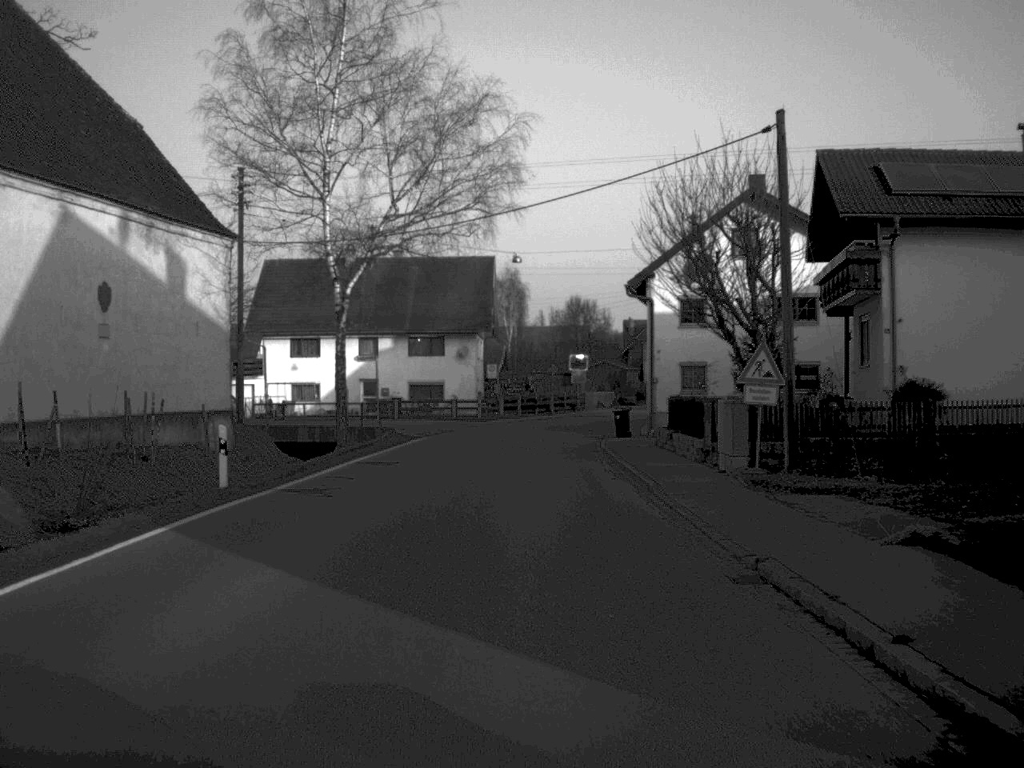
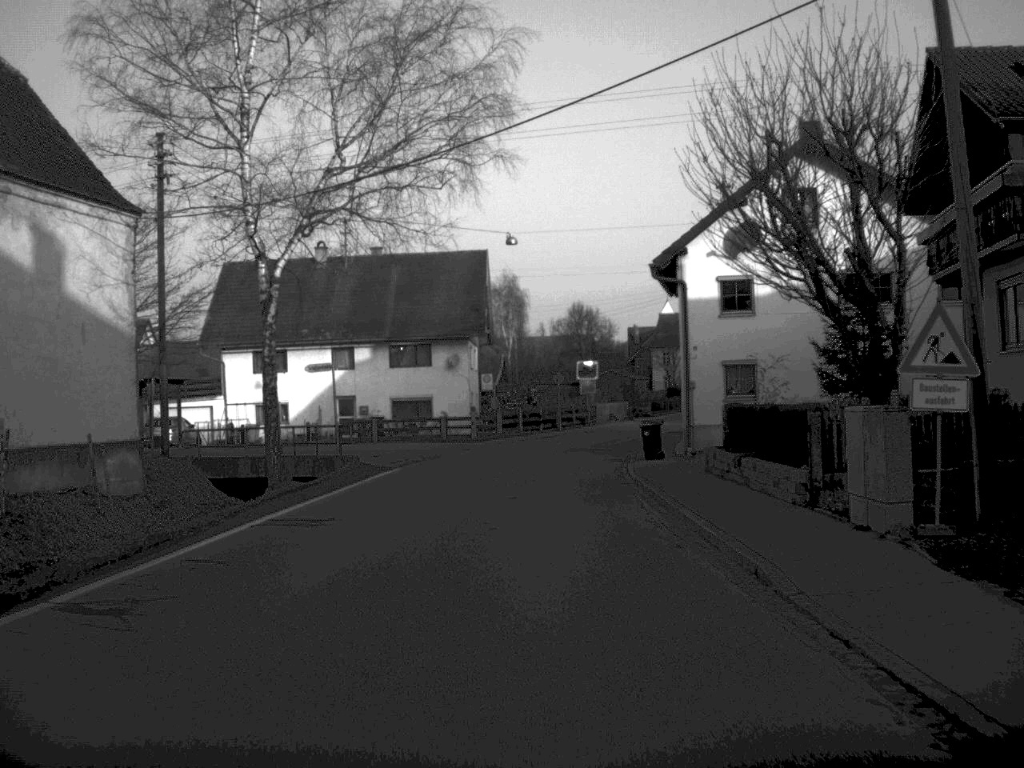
(0.0, +9.9) m; 0°
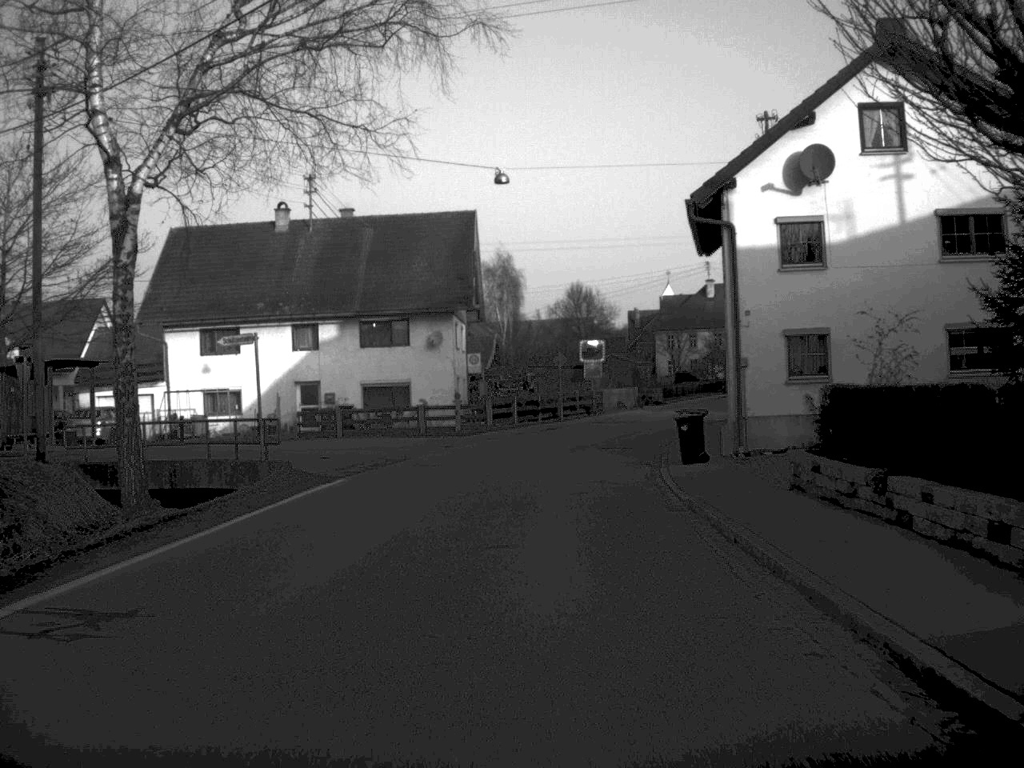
(0.0, +9.2) m; 0°
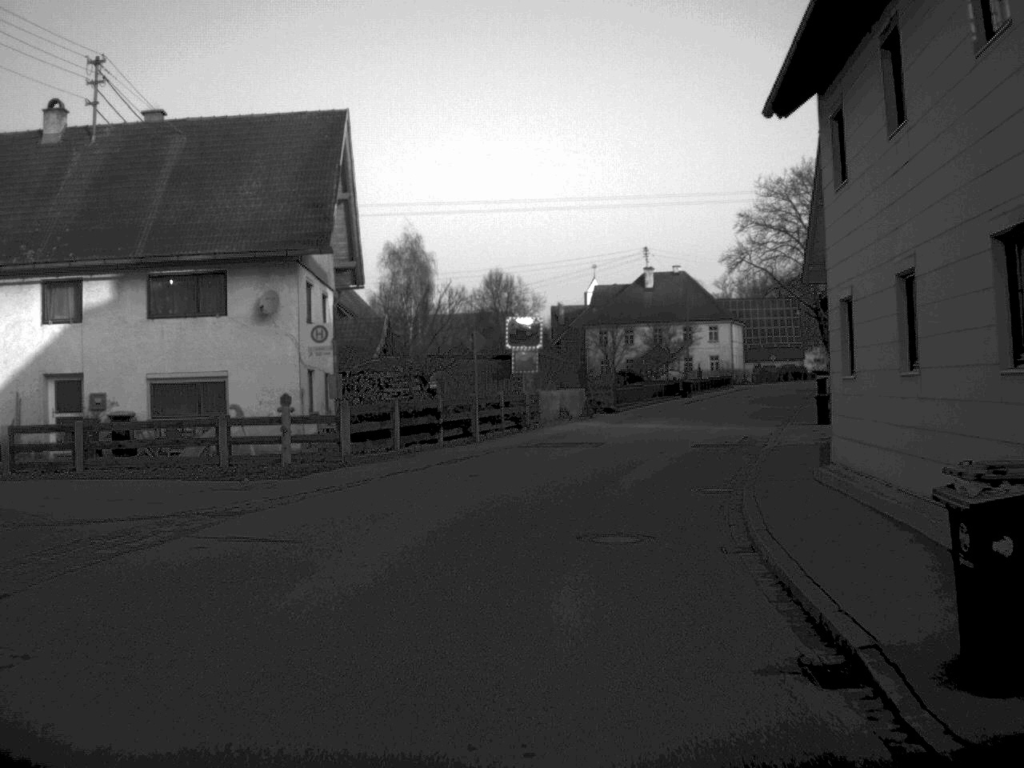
(+0.5, +20.0) m; +4°
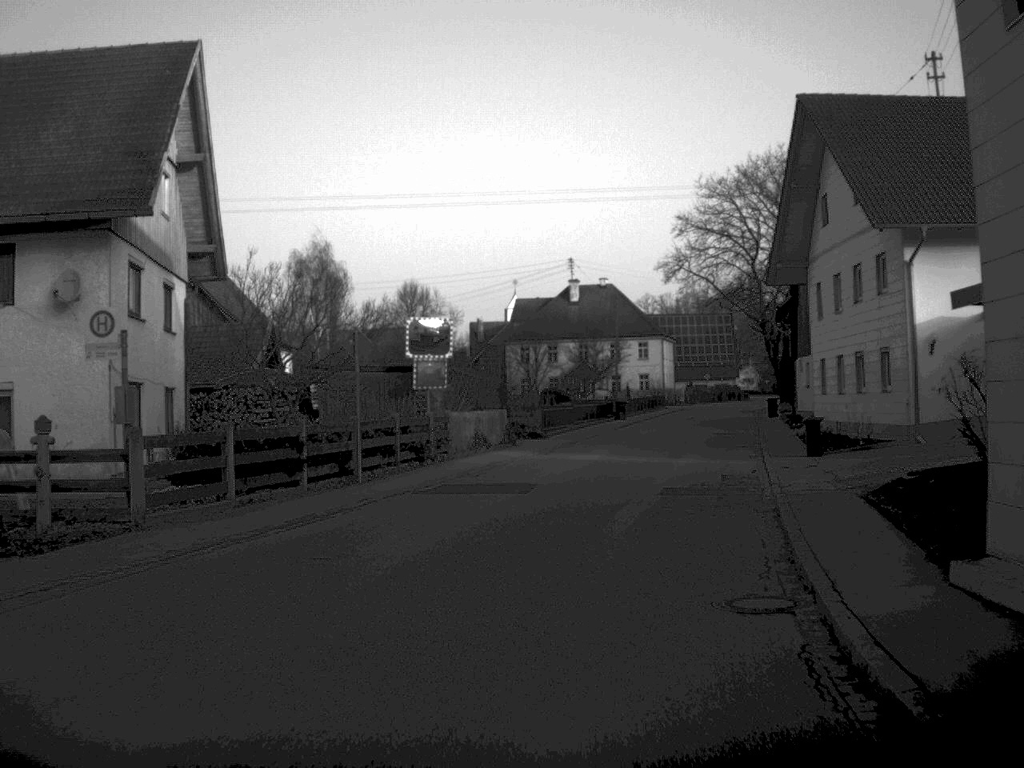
(+0.3, +8.7) m; +4°
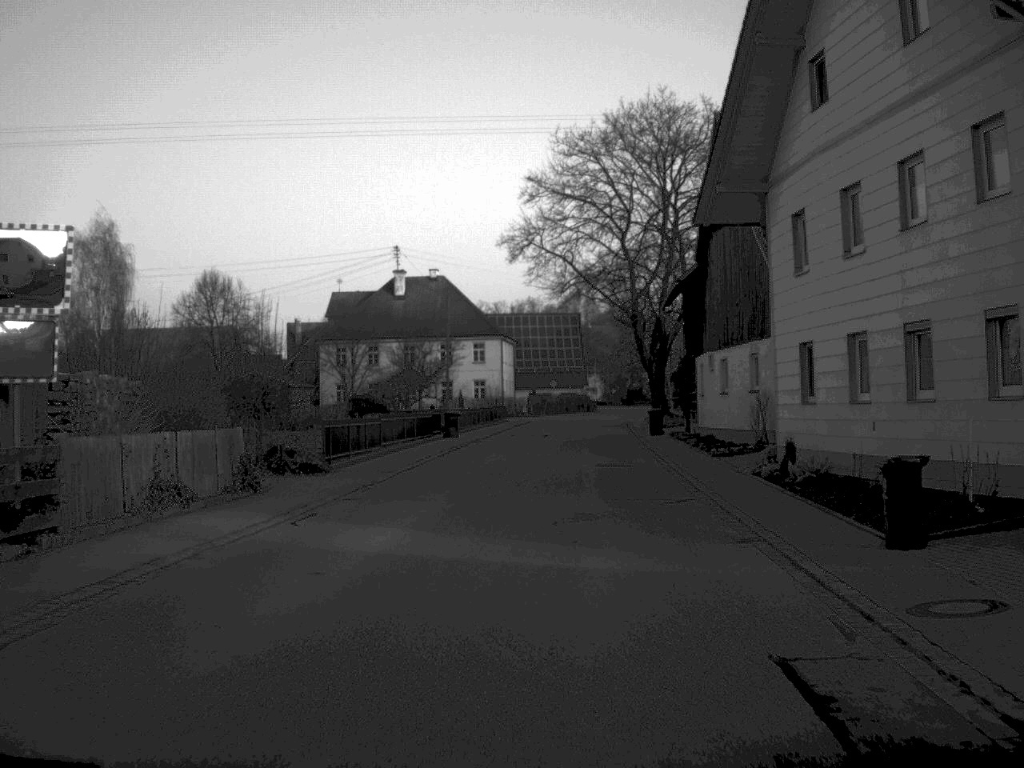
(+1.2, +17.6) m; +7°
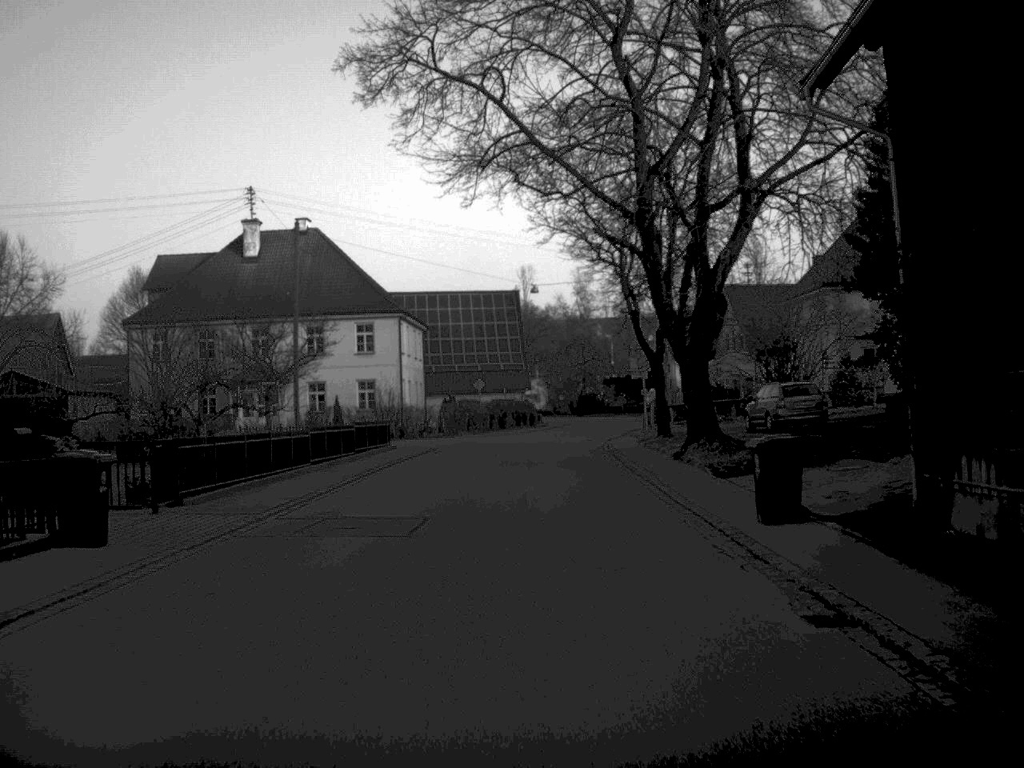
(+1.3, +35.9) m; +3°
